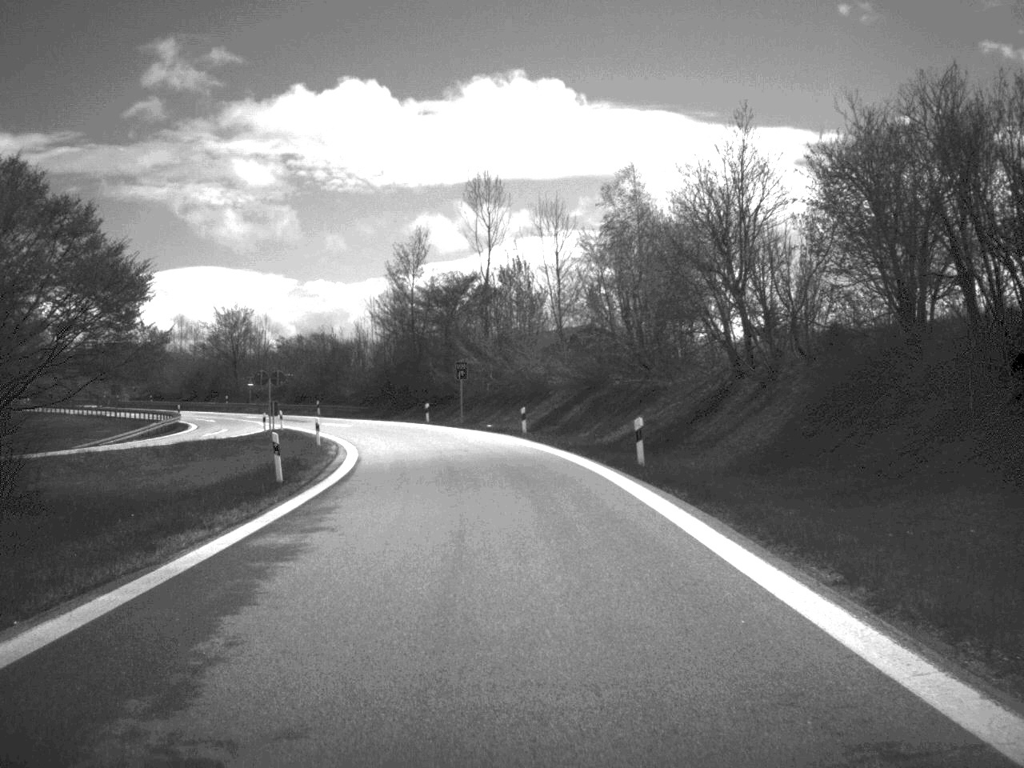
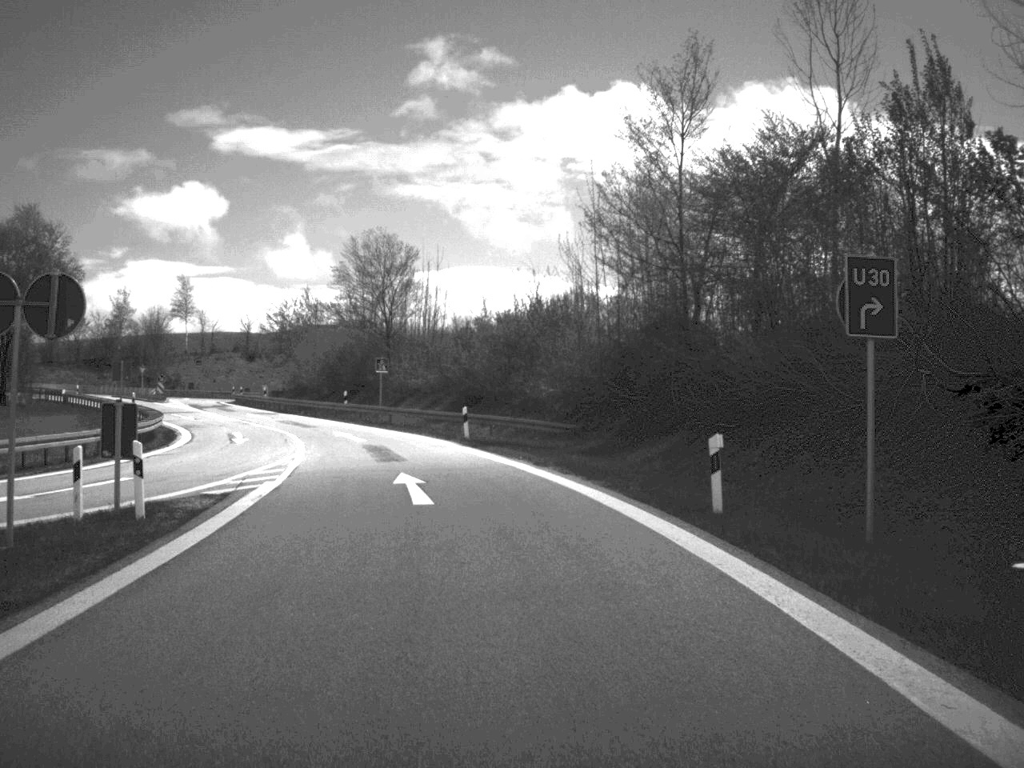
(-3.9, +48.2) m; -13°
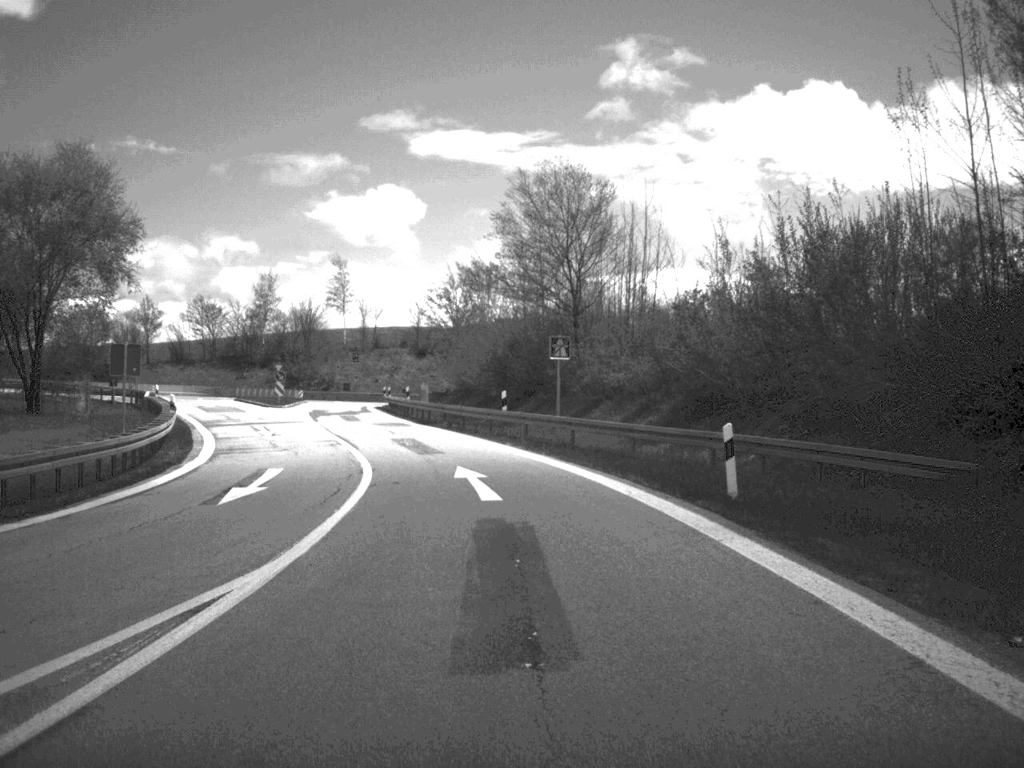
(-1.7, +22.2) m; -9°
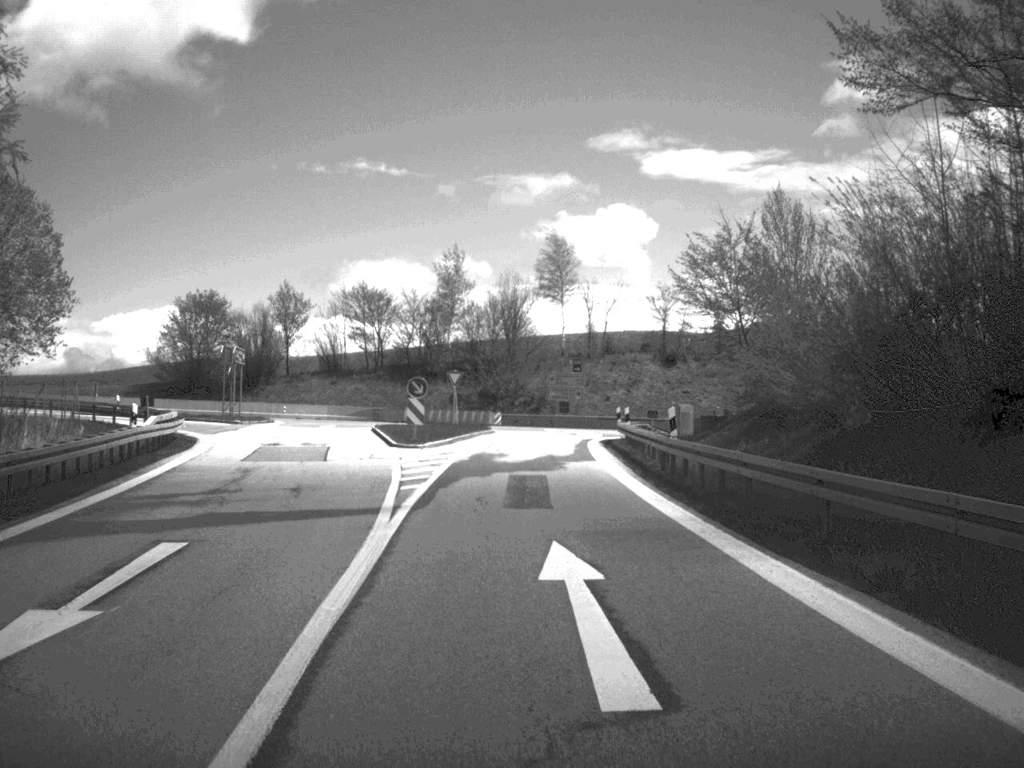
(-3.4, +33.5) m; -10°
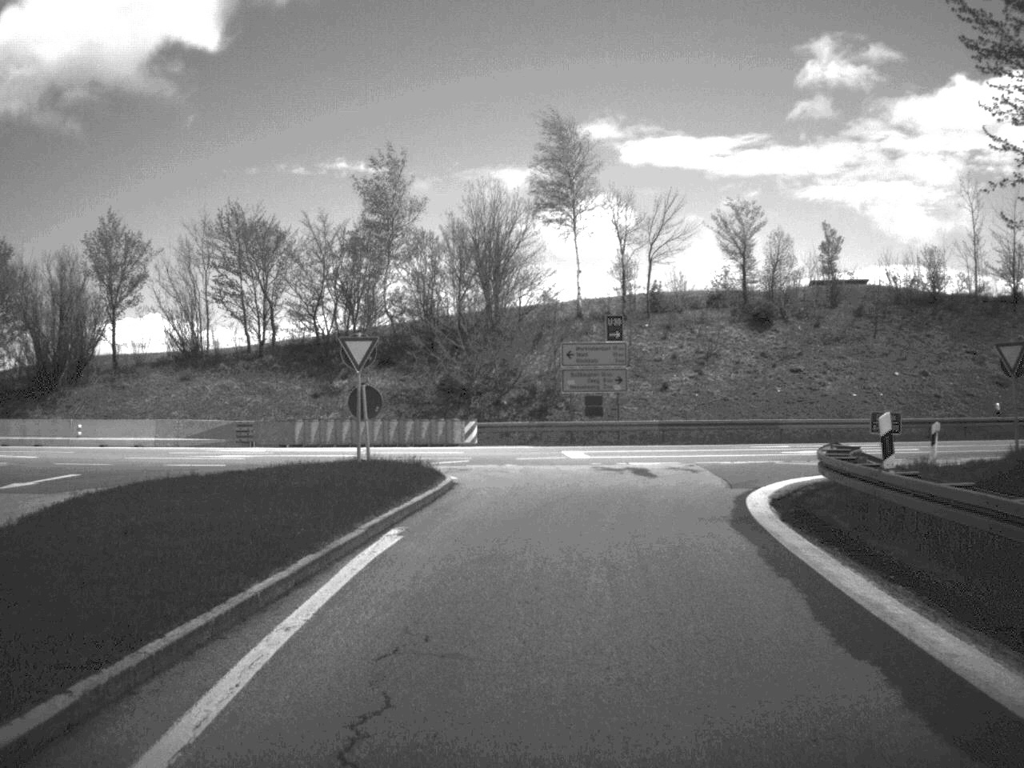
(-0.3, +35.5) m; +1°
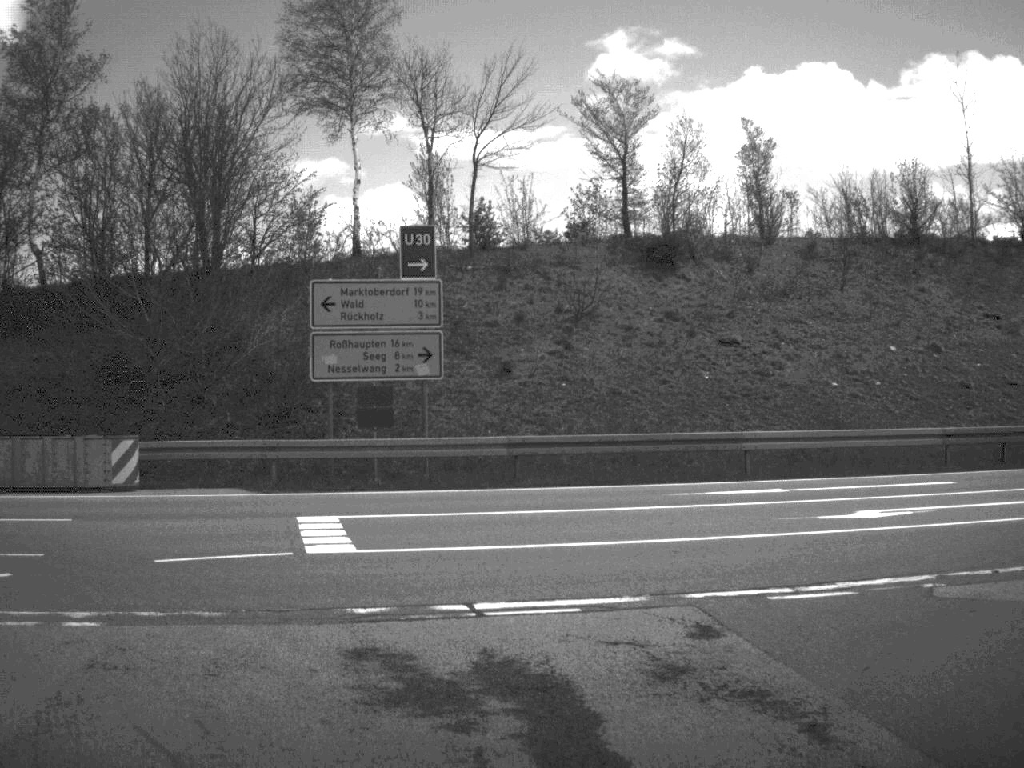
(+1.0, +20.8) m; +9°
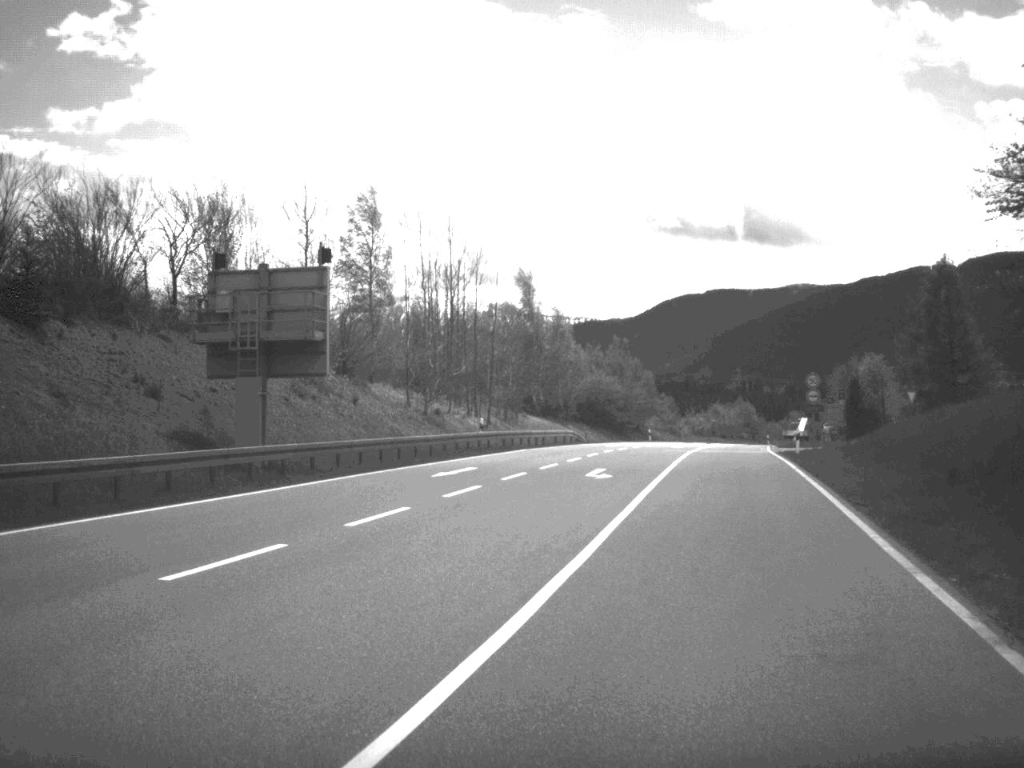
(+9.7, +14.6) m; +68°
